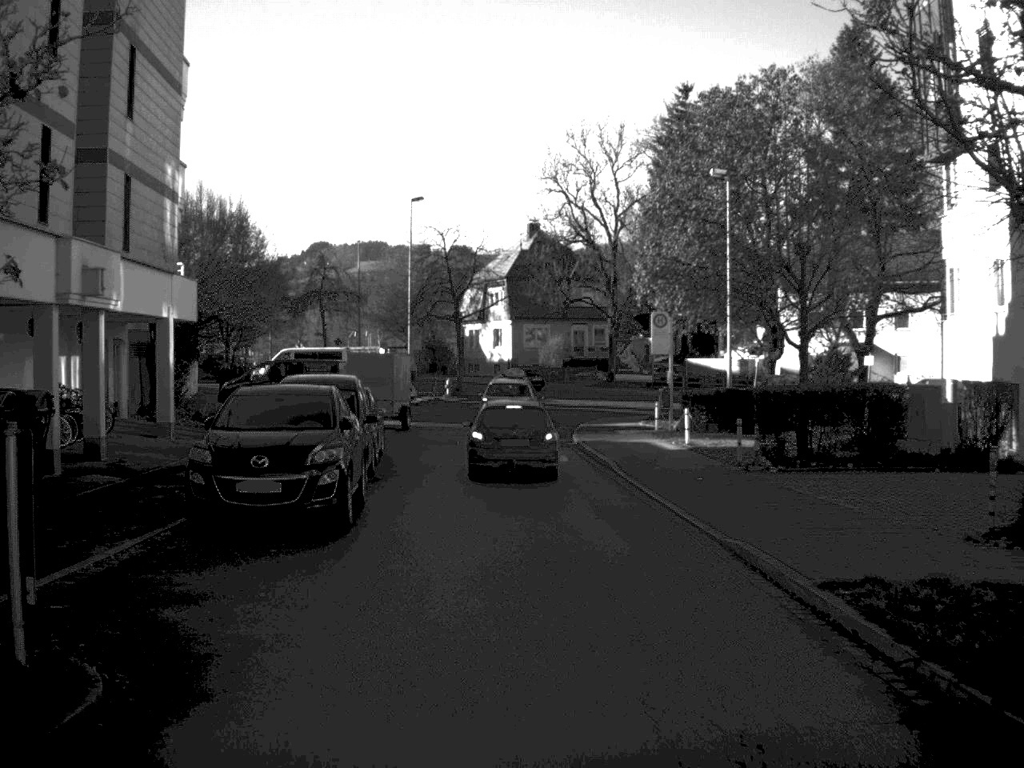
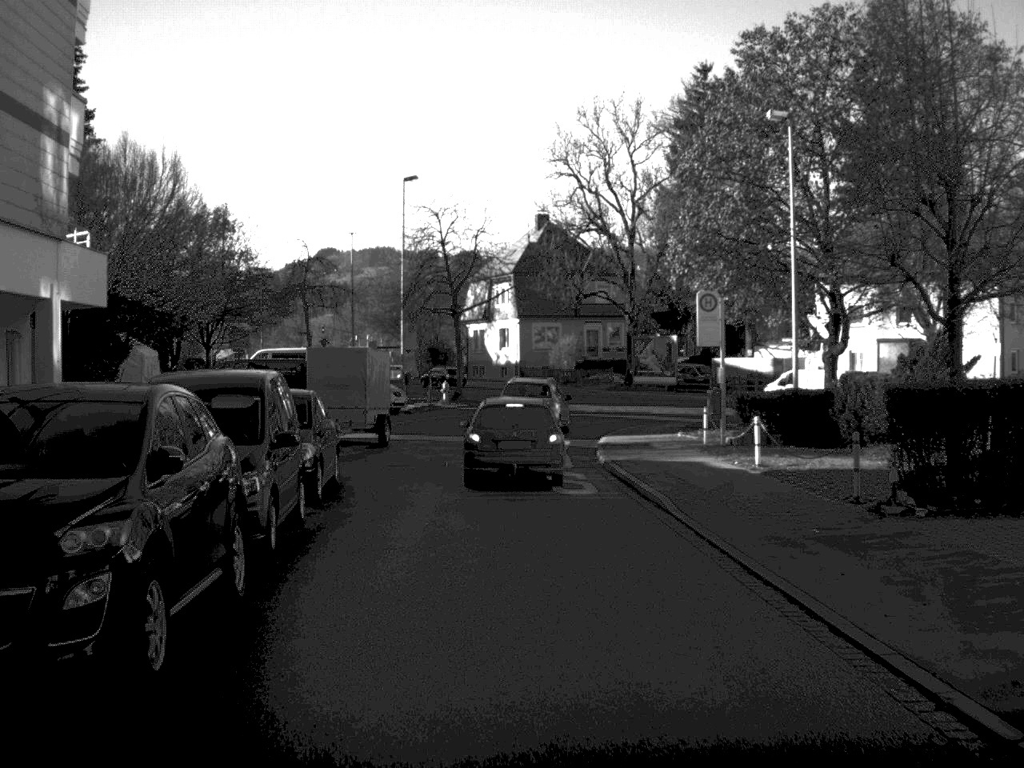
(0.0, +9.8) m; -1°
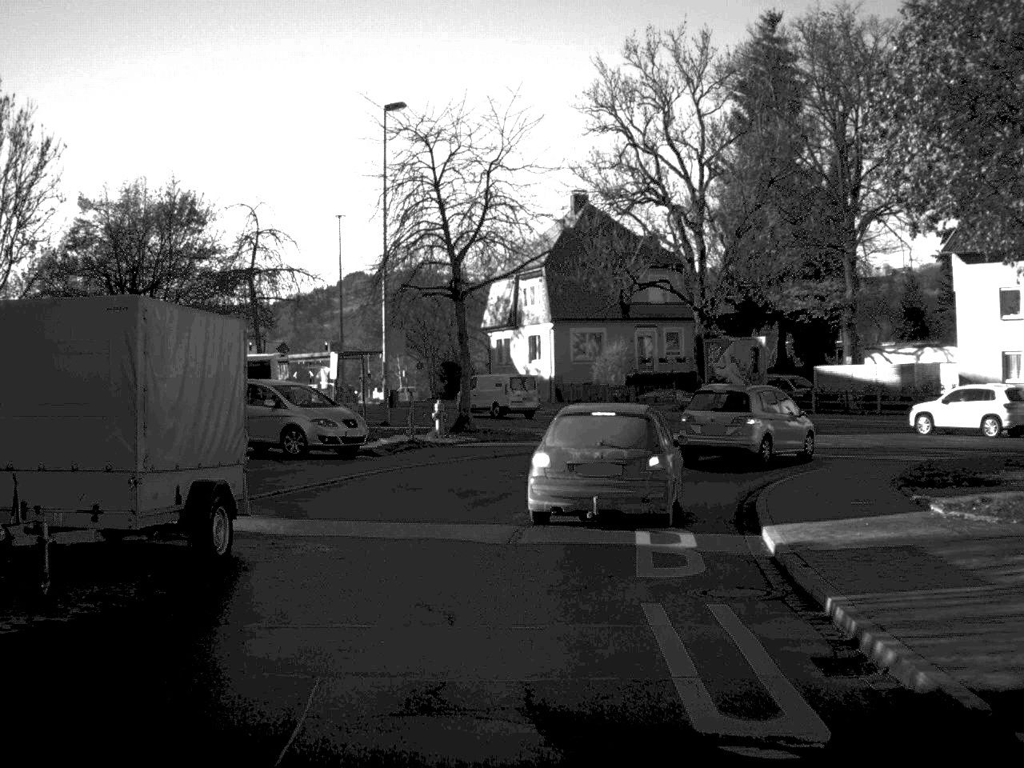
(-0.3, +18.0) m; -1°
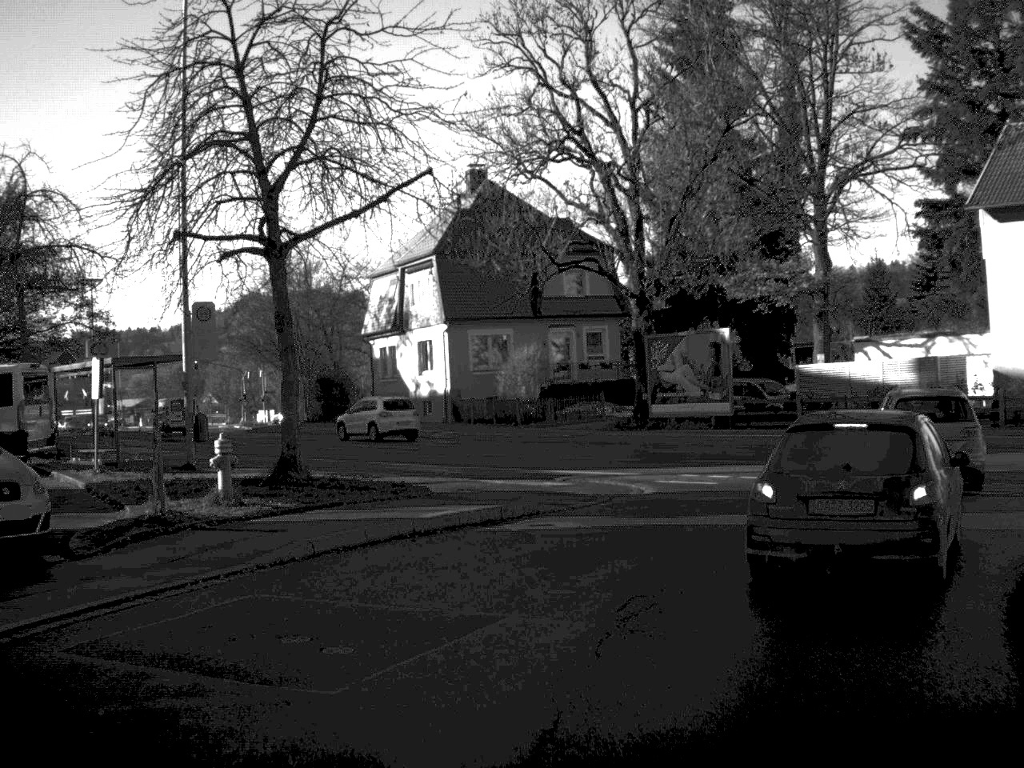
(+0.3, +13.1) m; +4°
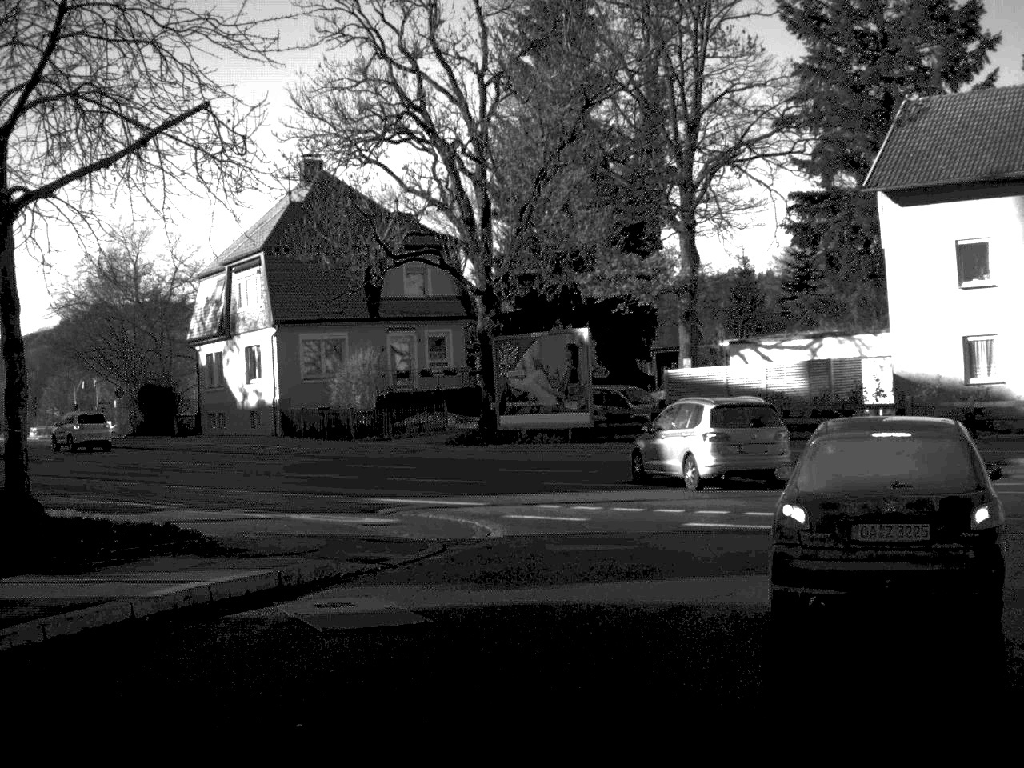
(+0.3, +5.1) m; +7°
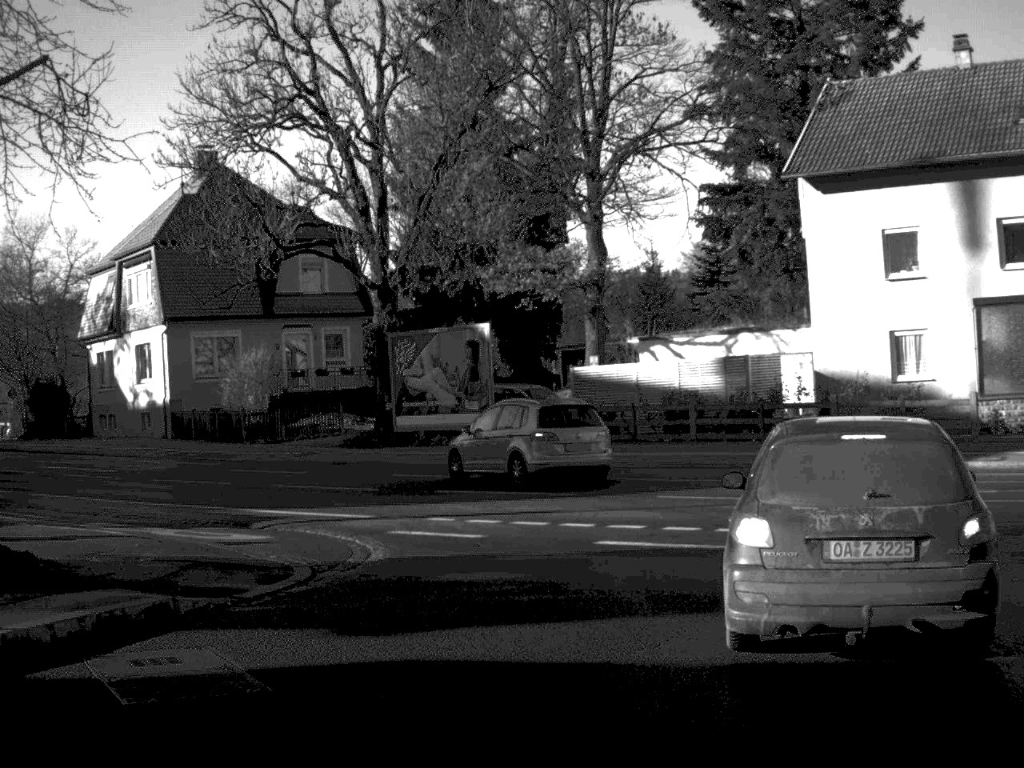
(+0.1, +2.1) m; +4°
